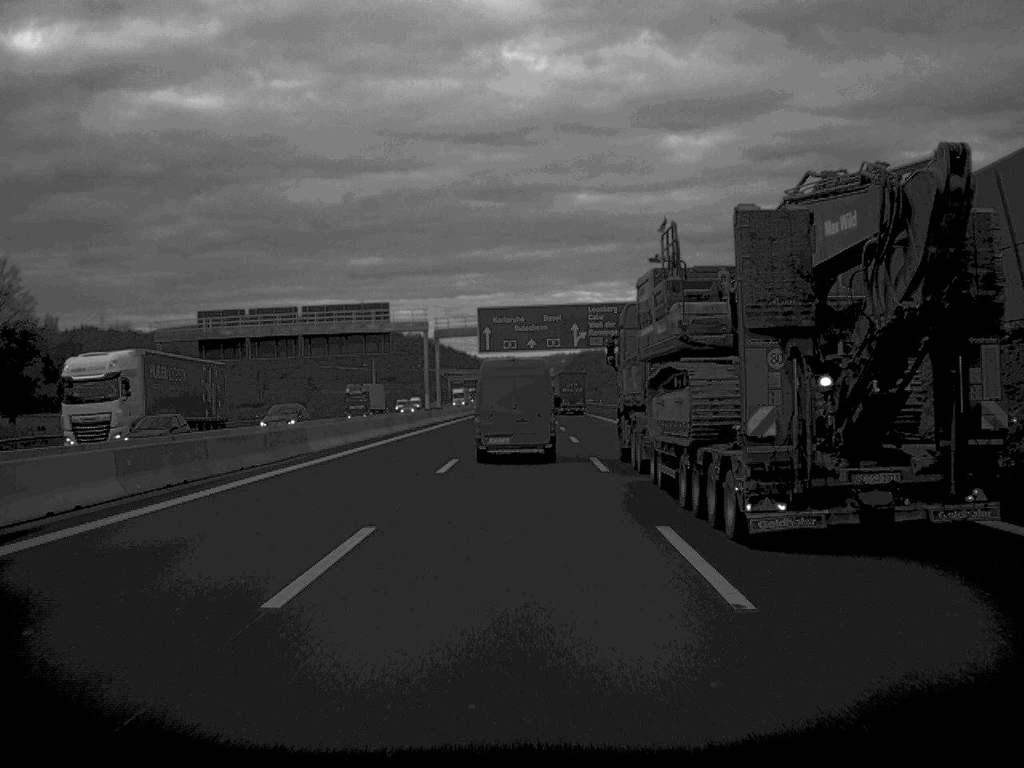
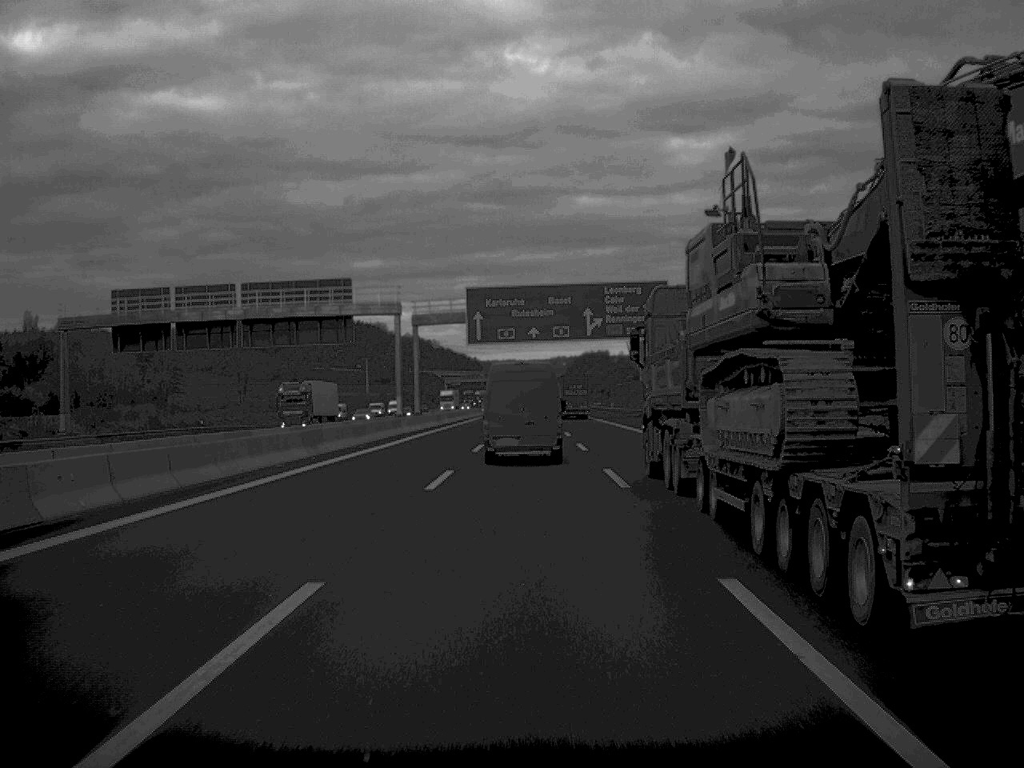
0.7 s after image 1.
(0.0, +22.4) m; 0°
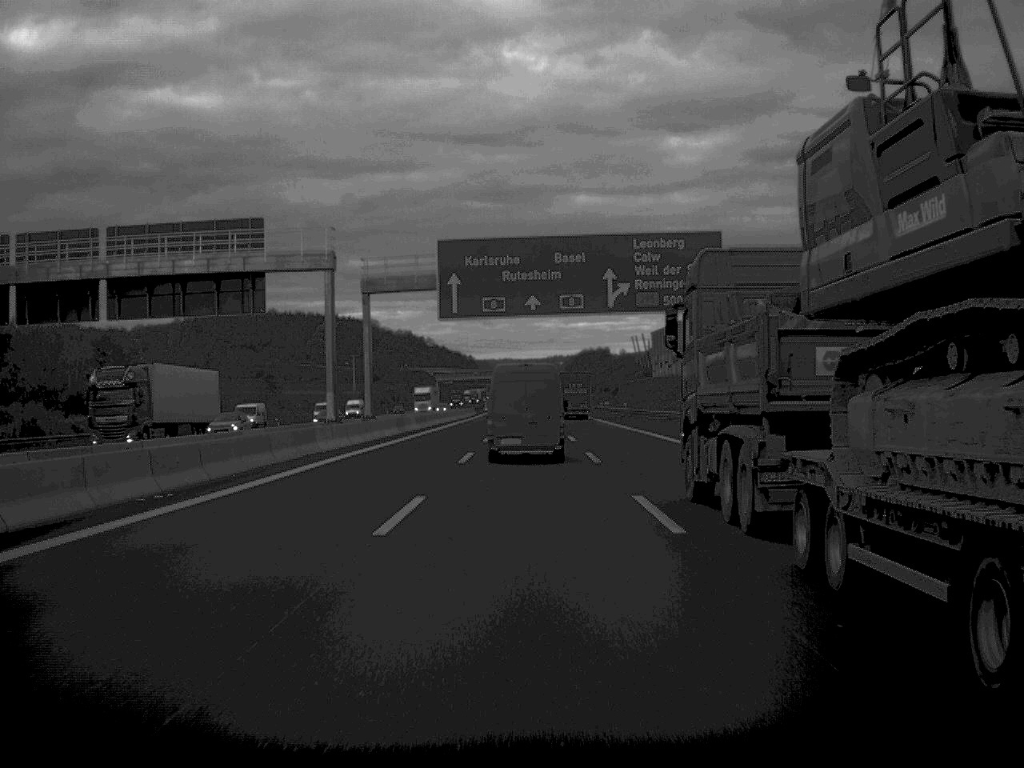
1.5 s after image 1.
(0.0, +25.6) m; 0°
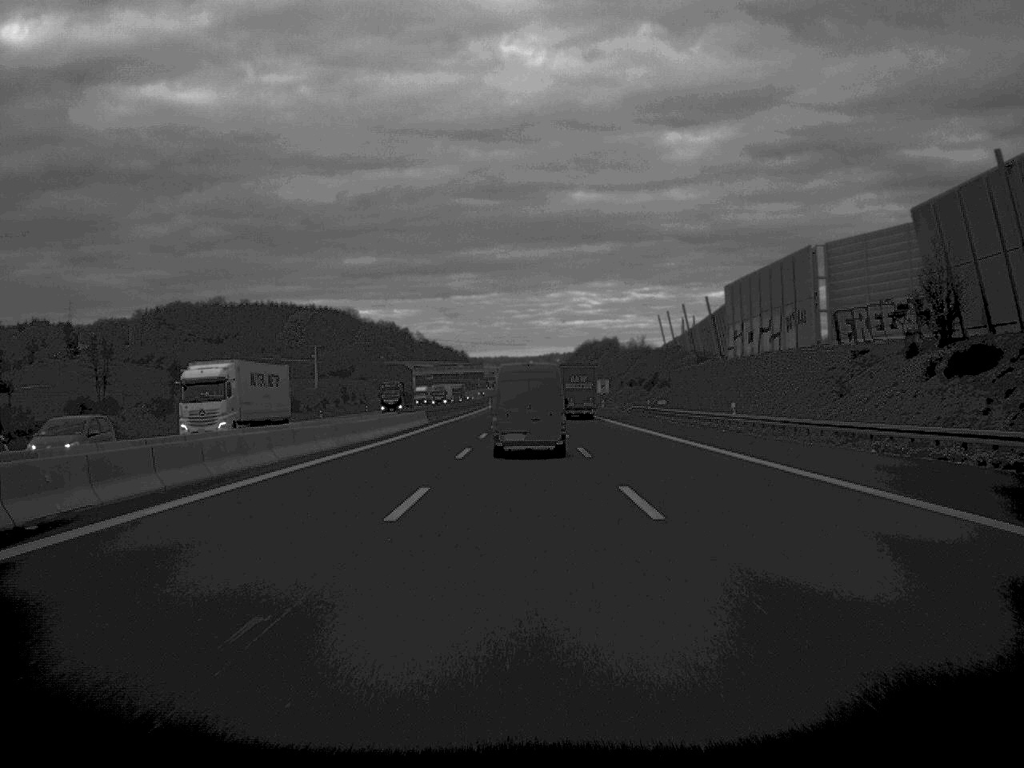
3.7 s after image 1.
(+0.1, +69.6) m; 0°
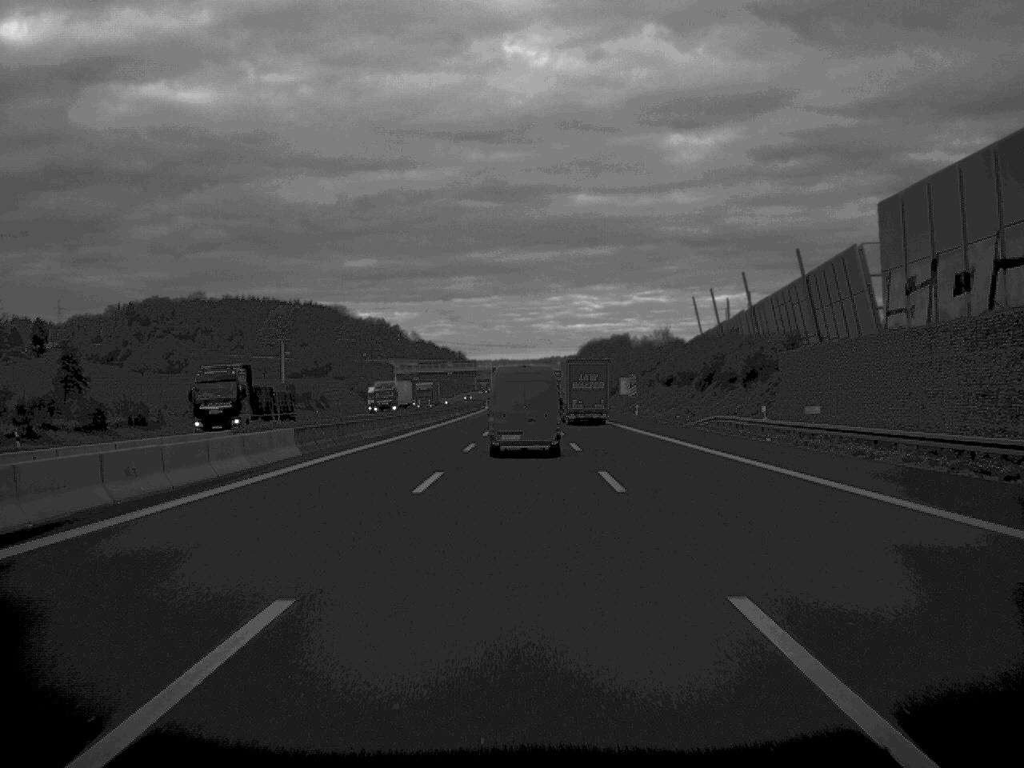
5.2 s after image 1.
(0.0, +48.4) m; 0°
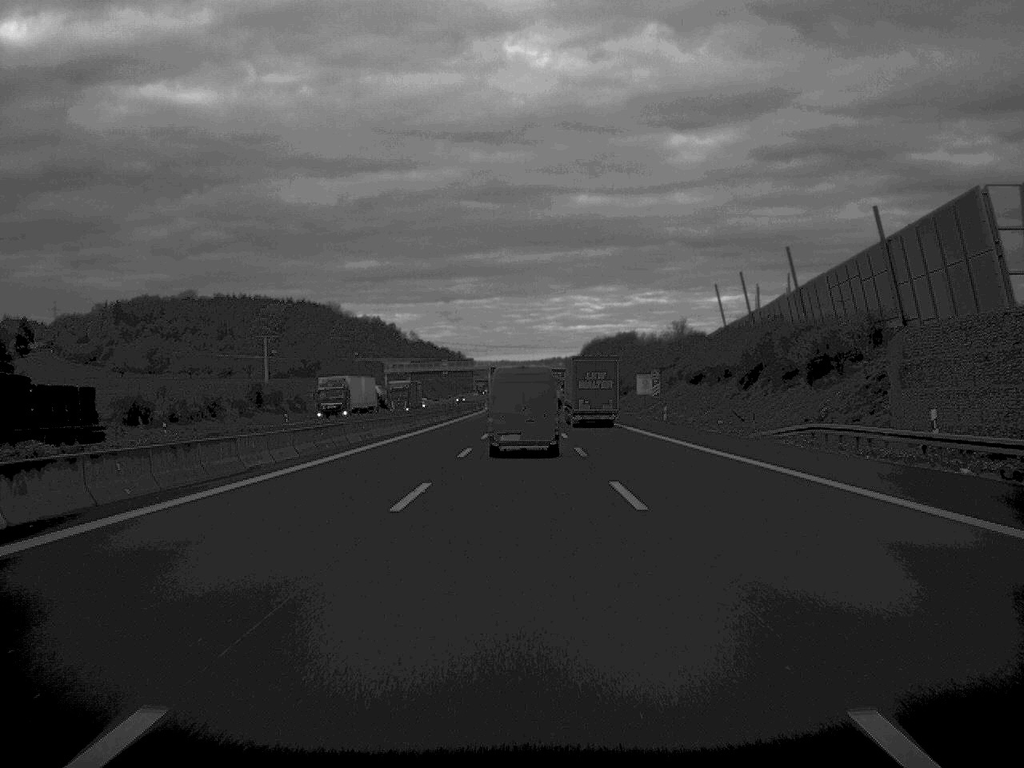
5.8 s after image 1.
(0.0, +21.6) m; 0°
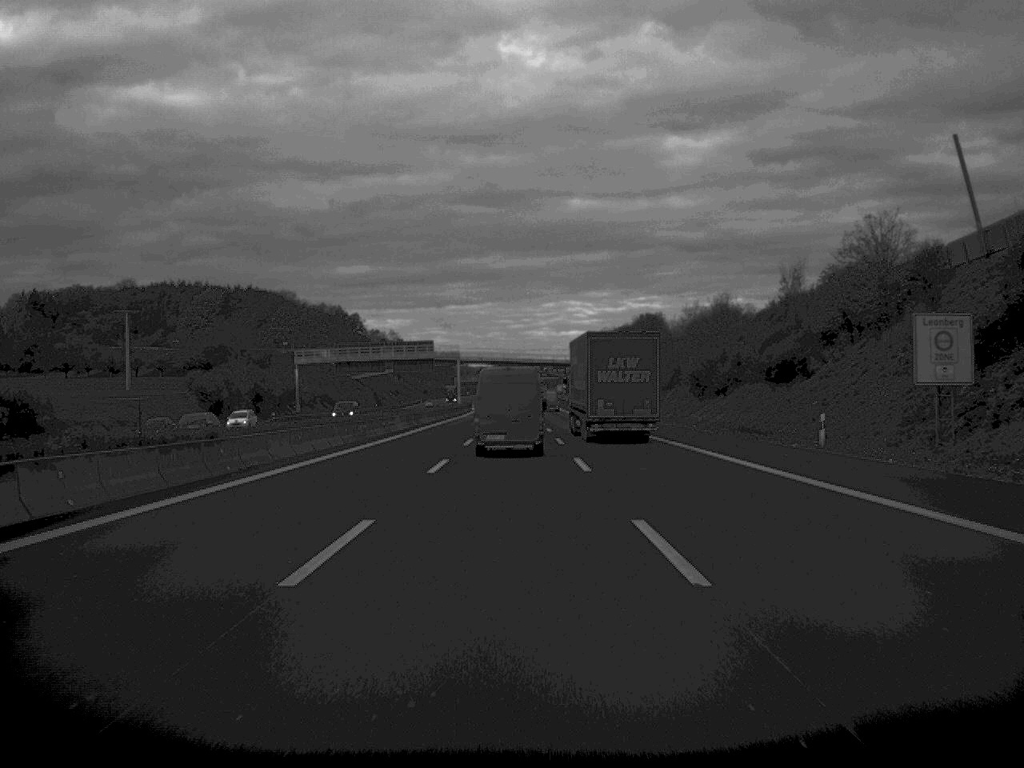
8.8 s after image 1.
(+0.2, +96.5) m; 0°
